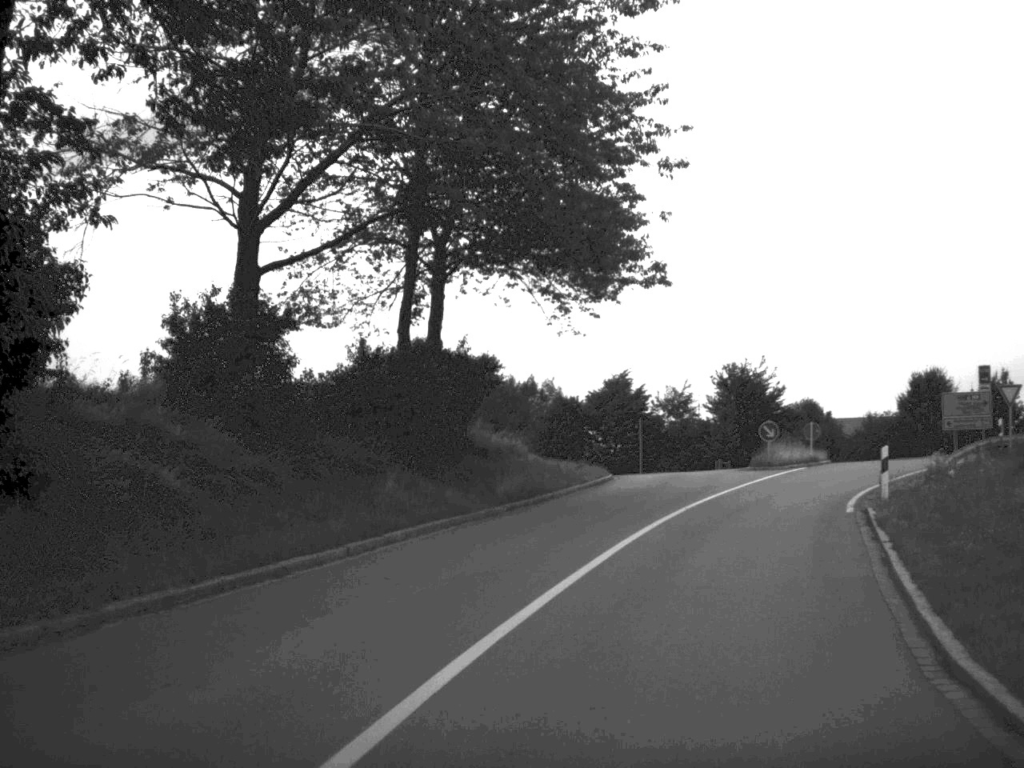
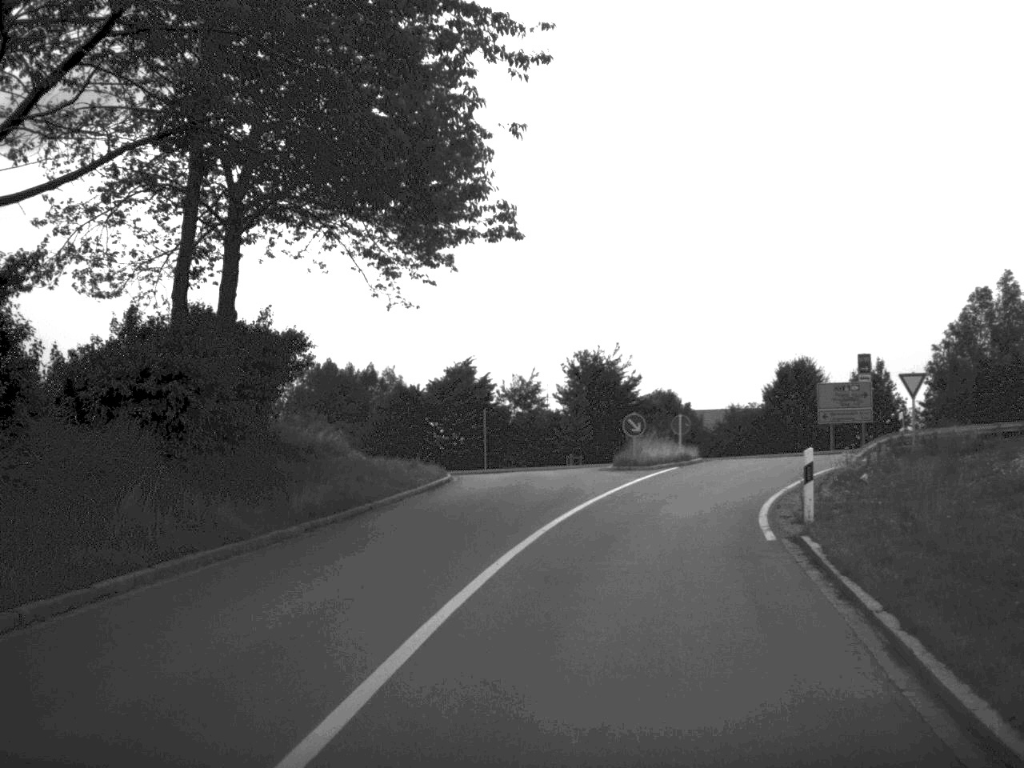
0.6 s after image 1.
(+0.4, +5.6) m; +7°
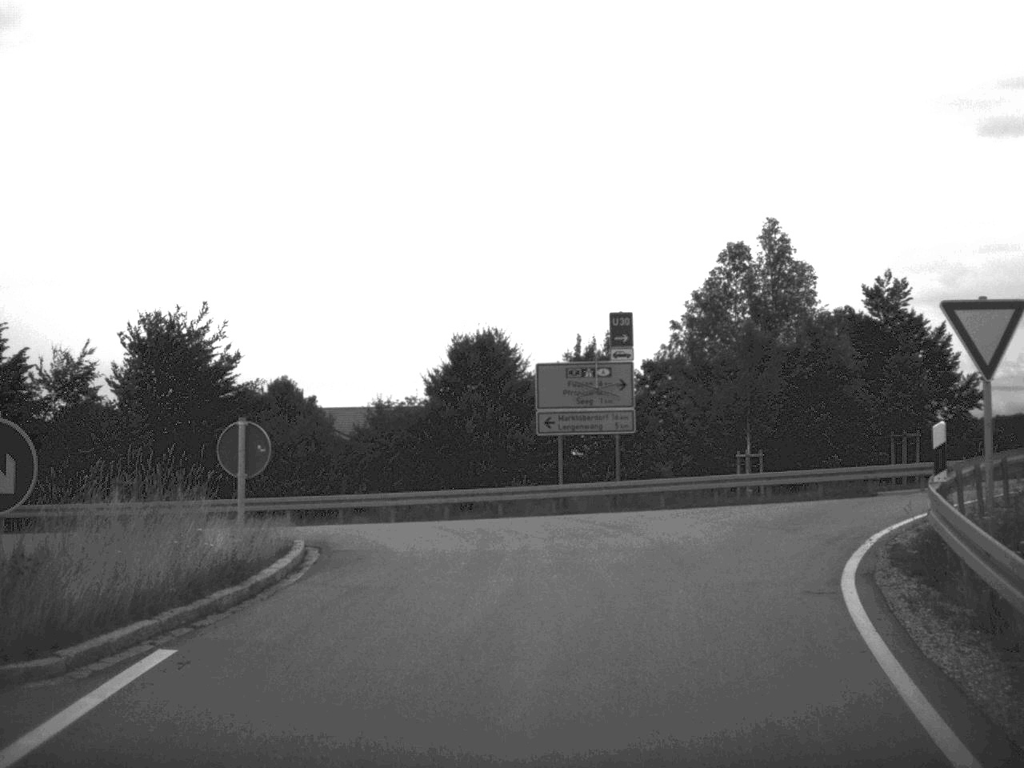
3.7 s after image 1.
(+3.5, +25.6) m; +16°
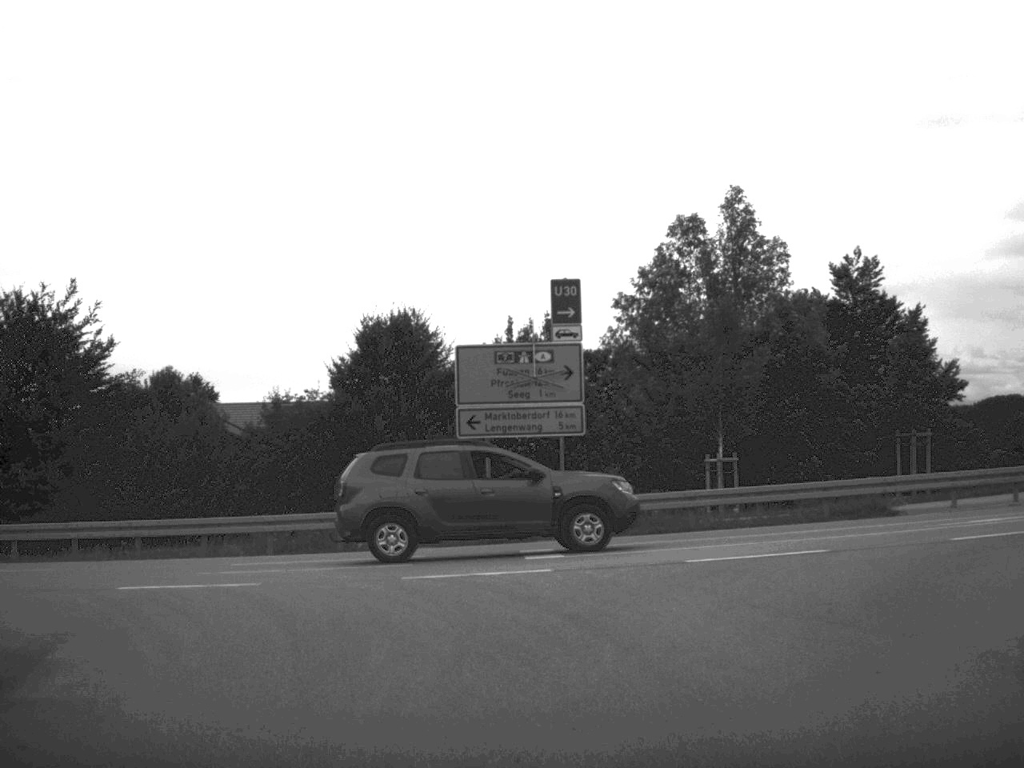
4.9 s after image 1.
(+0.2, +7.4) m; +3°
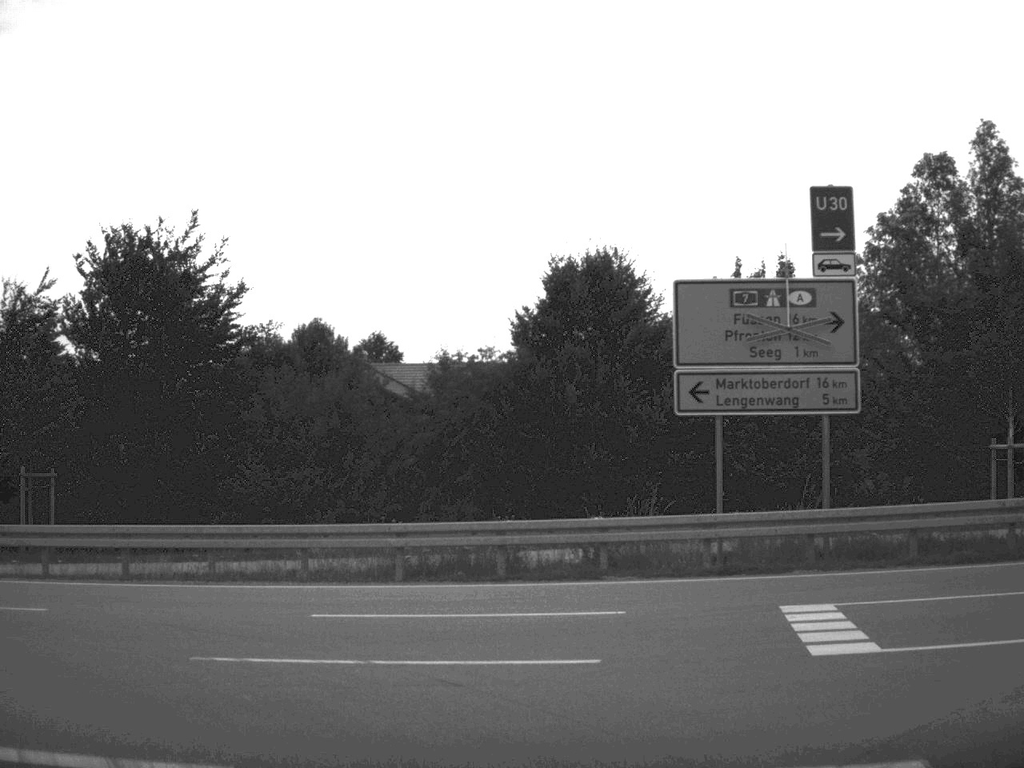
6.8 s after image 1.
(-0.3, +7.8) m; -9°
